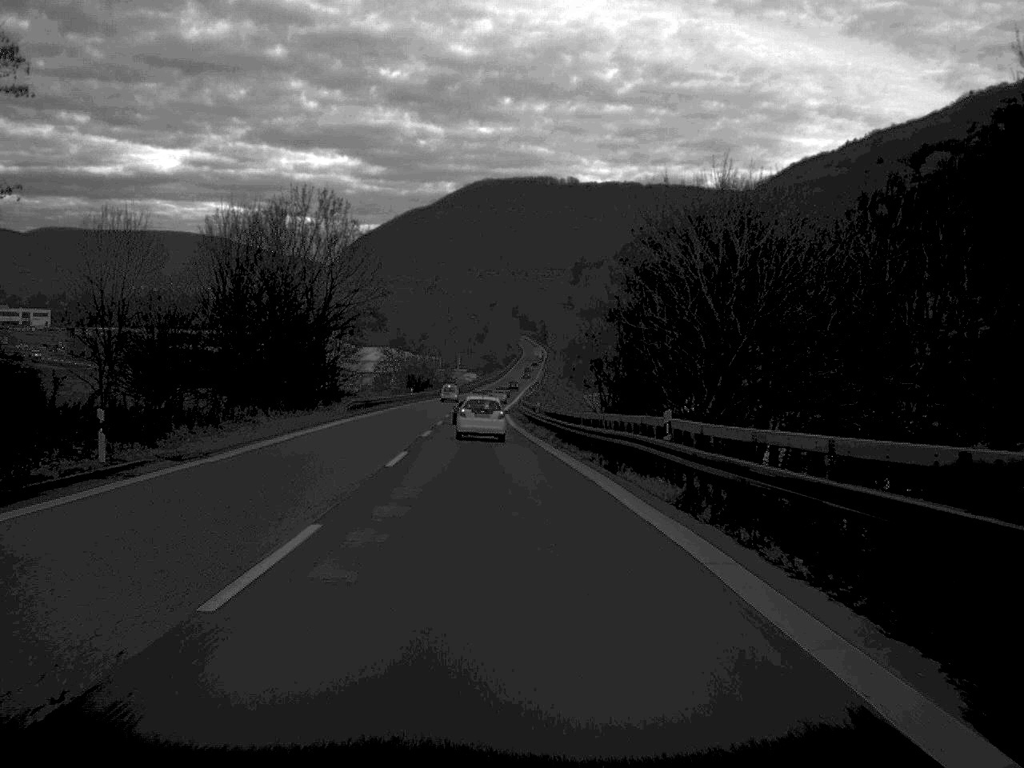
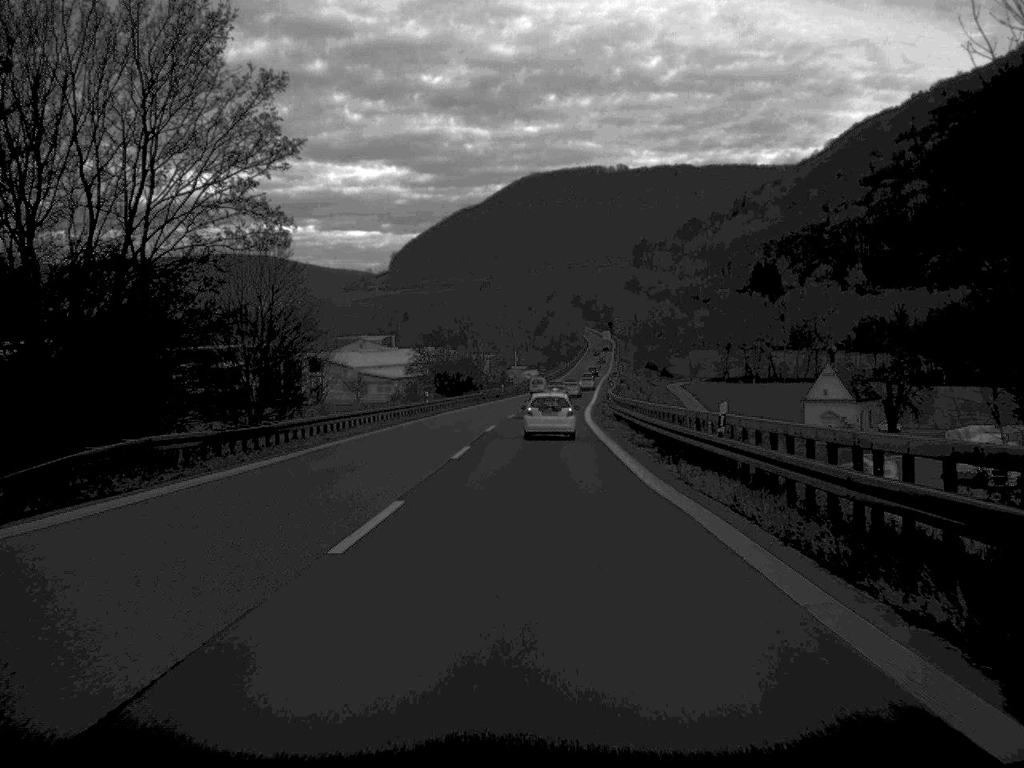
(-1.7, +50.4) m; -3°
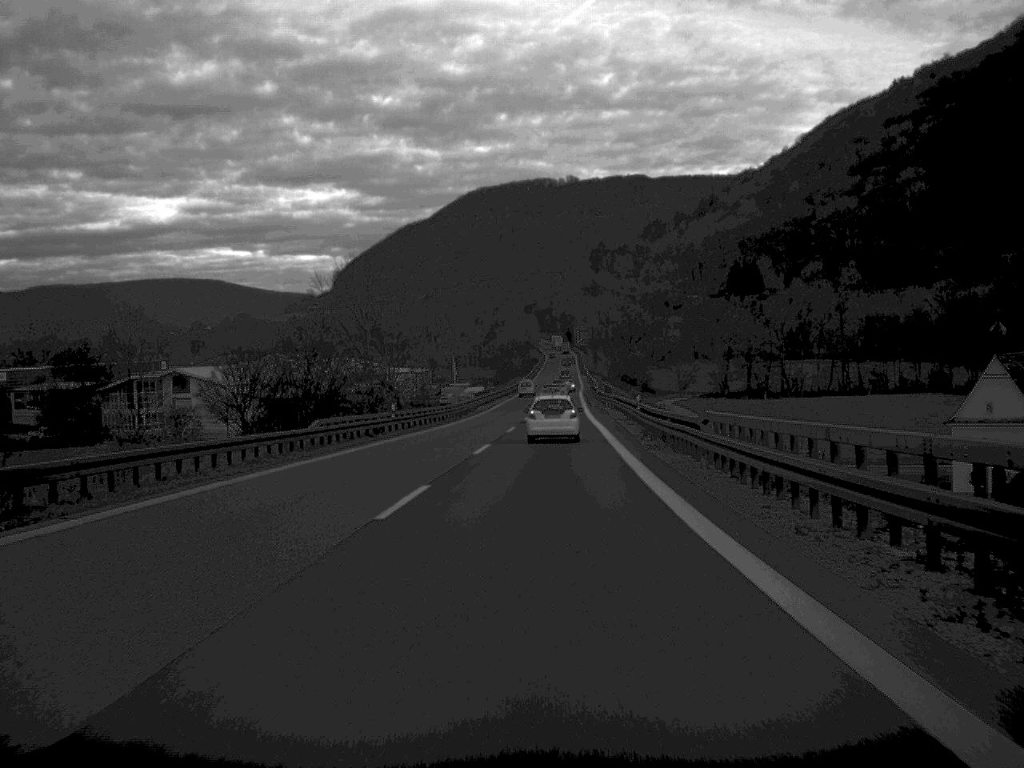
(+1.2, +67.5) m; +2°
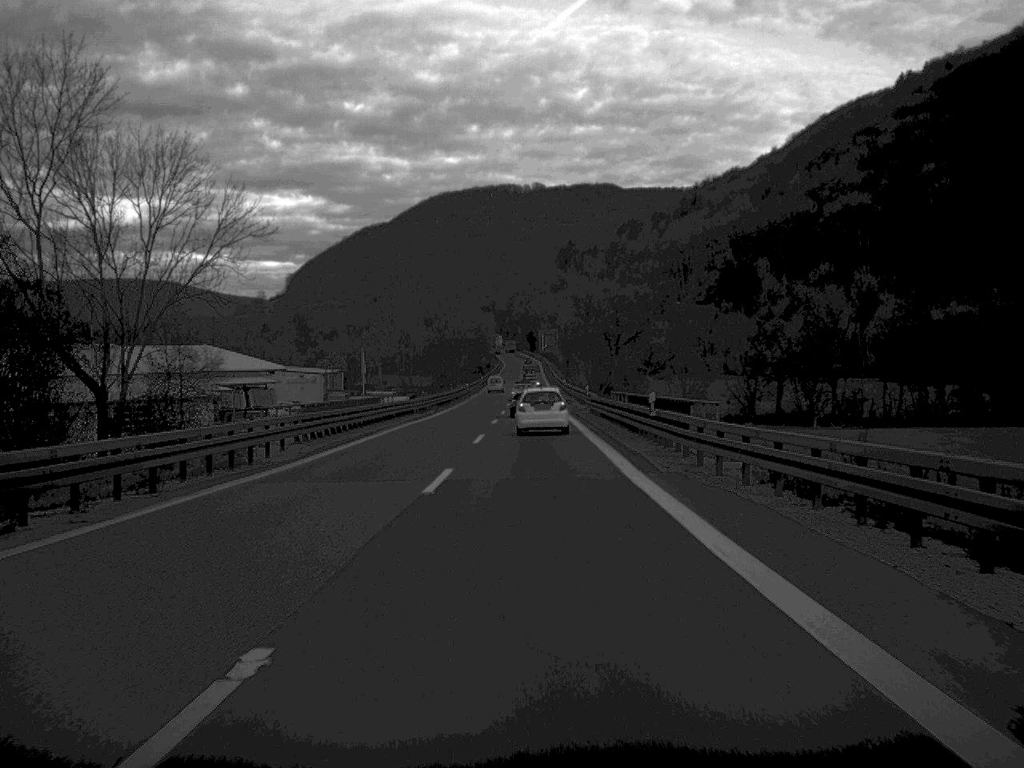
(+1.4, +68.4) m; +2°
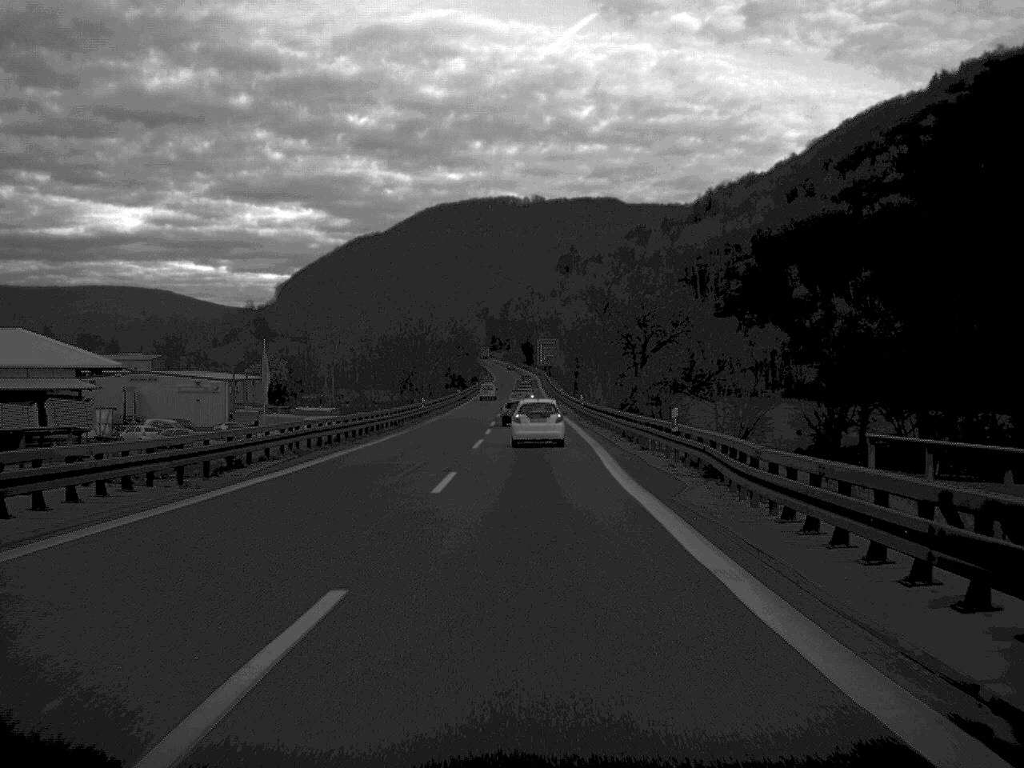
(+0.1, +49.7) m; 0°
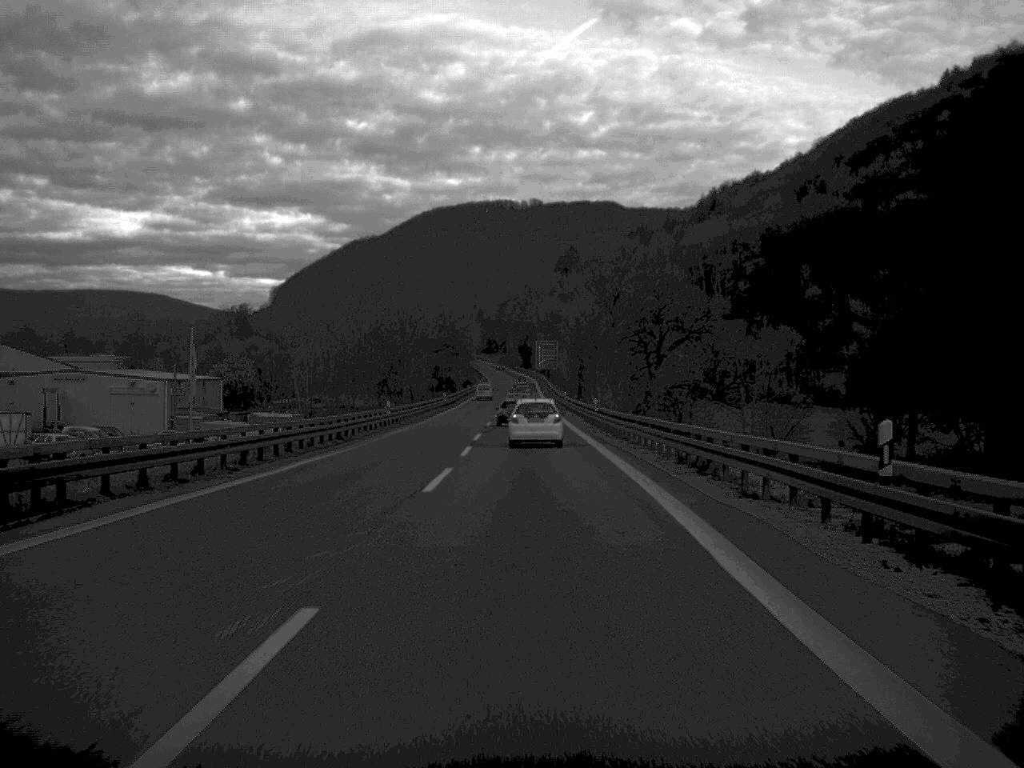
(0.0, +18.4) m; 0°
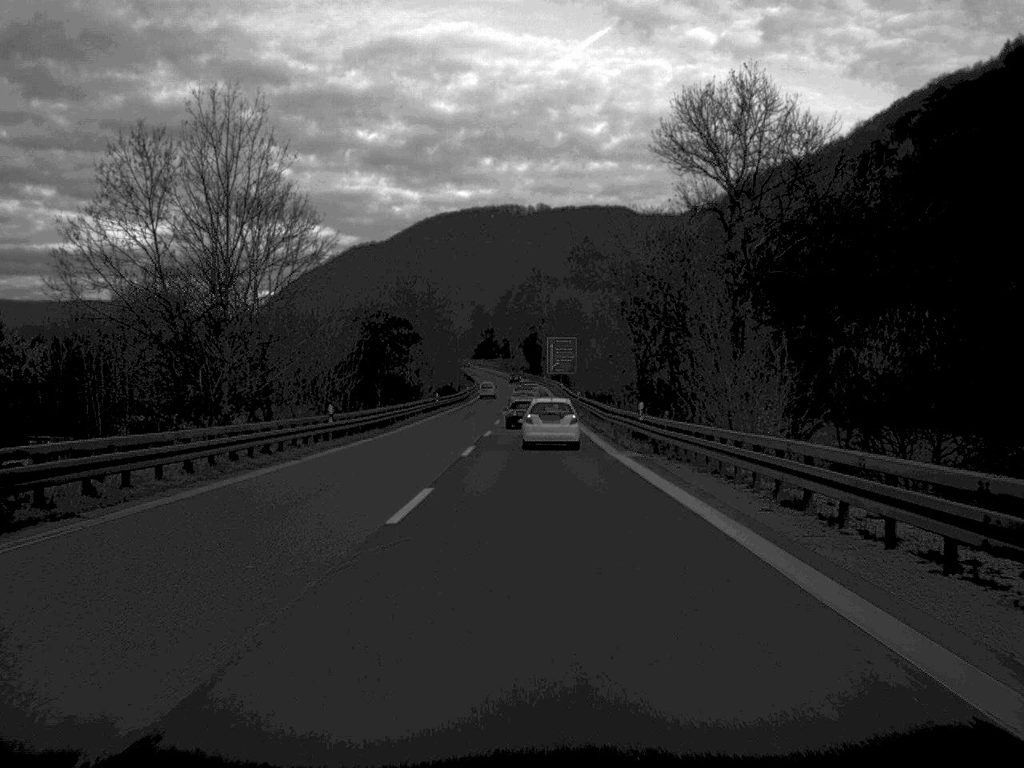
(-0.2, +66.5) m; 0°
